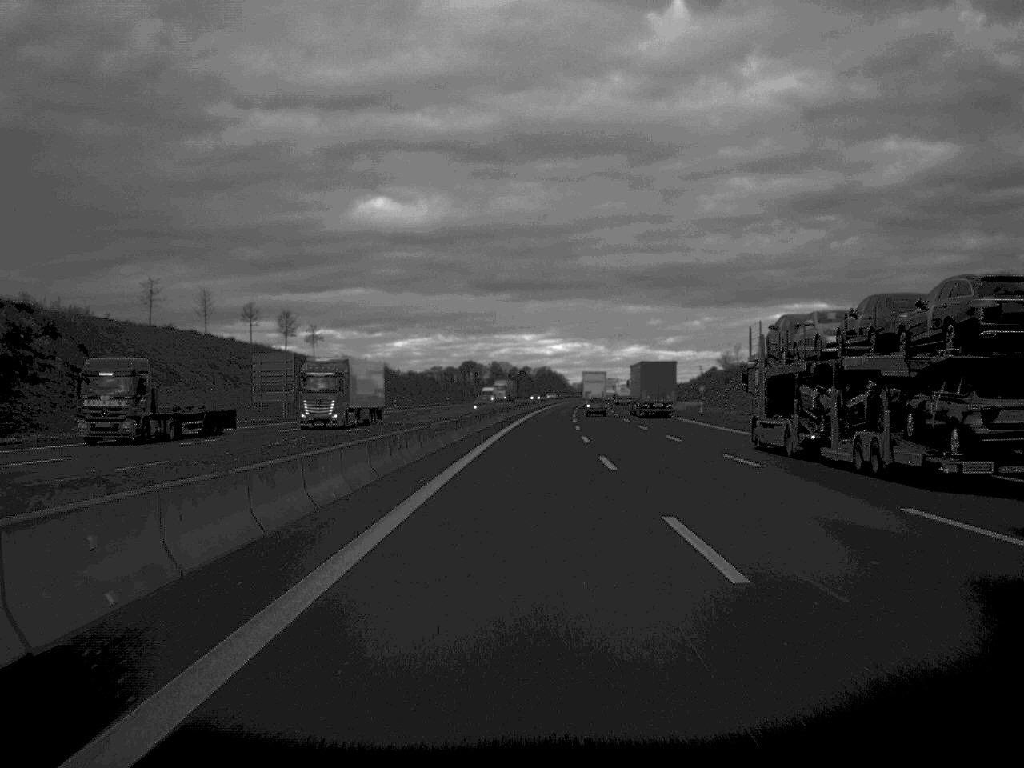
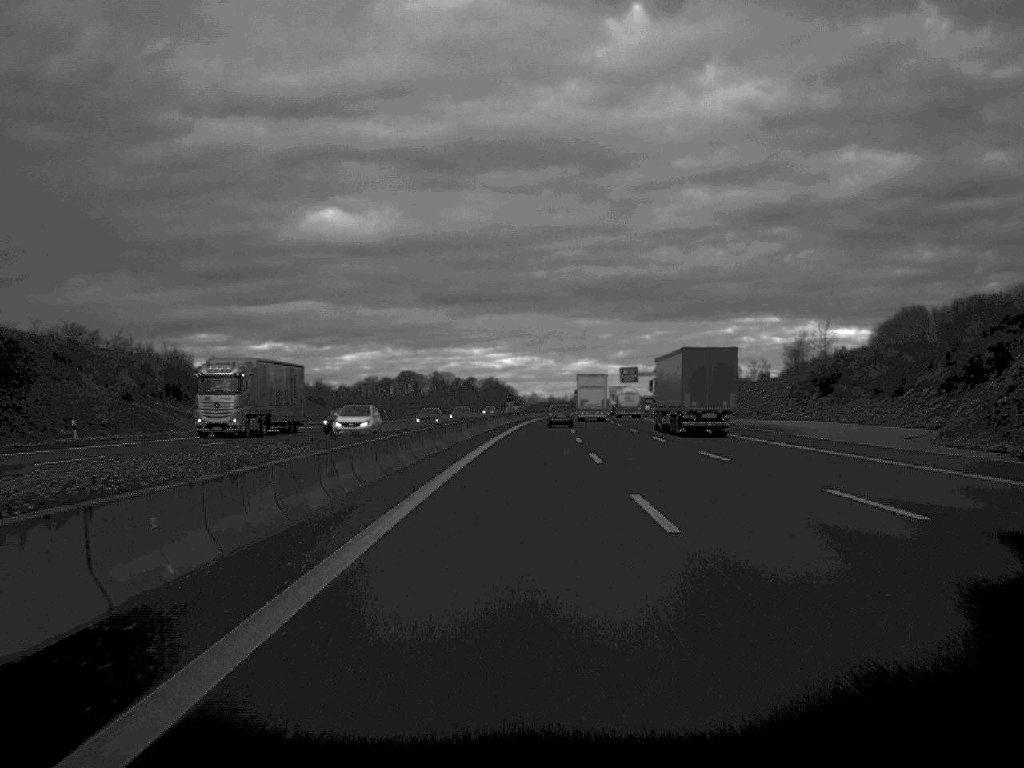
(+2.0, +103.0) m; +2°
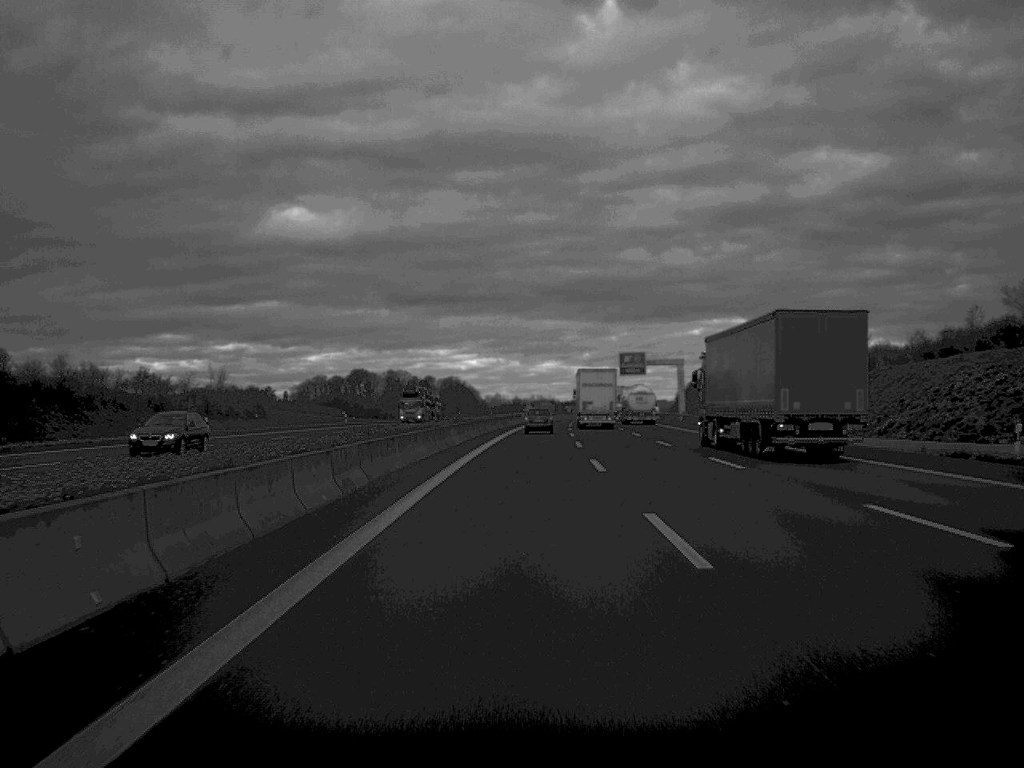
(+1.0, +75.2) m; +2°
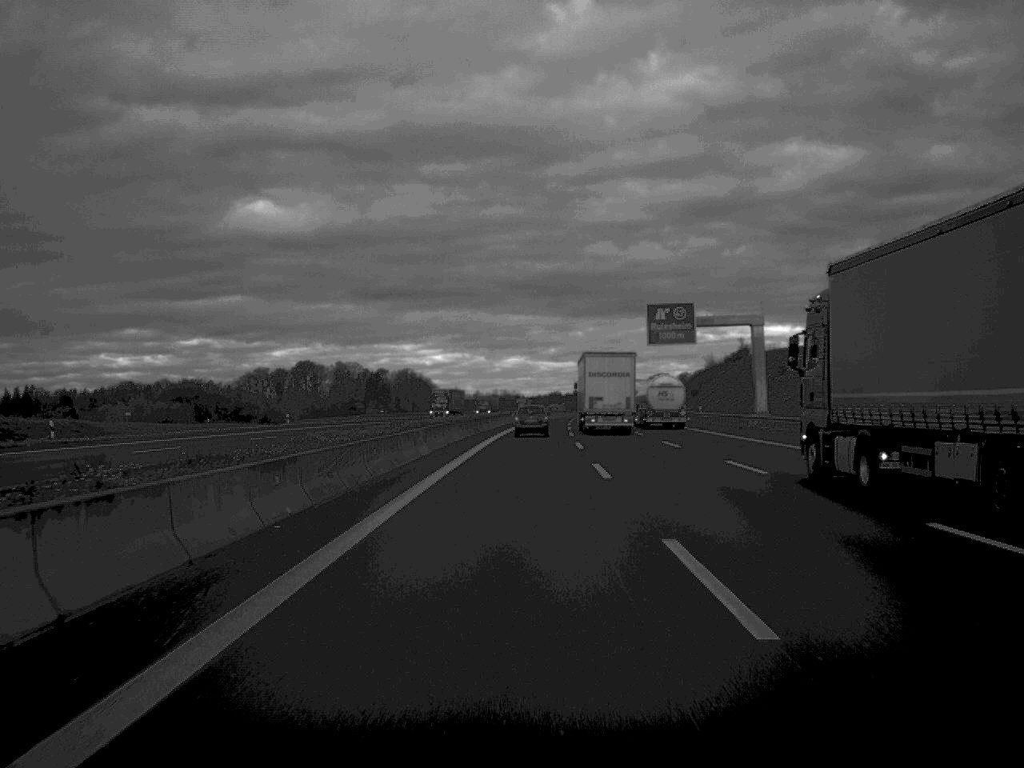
(+1.0, +75.9) m; +2°
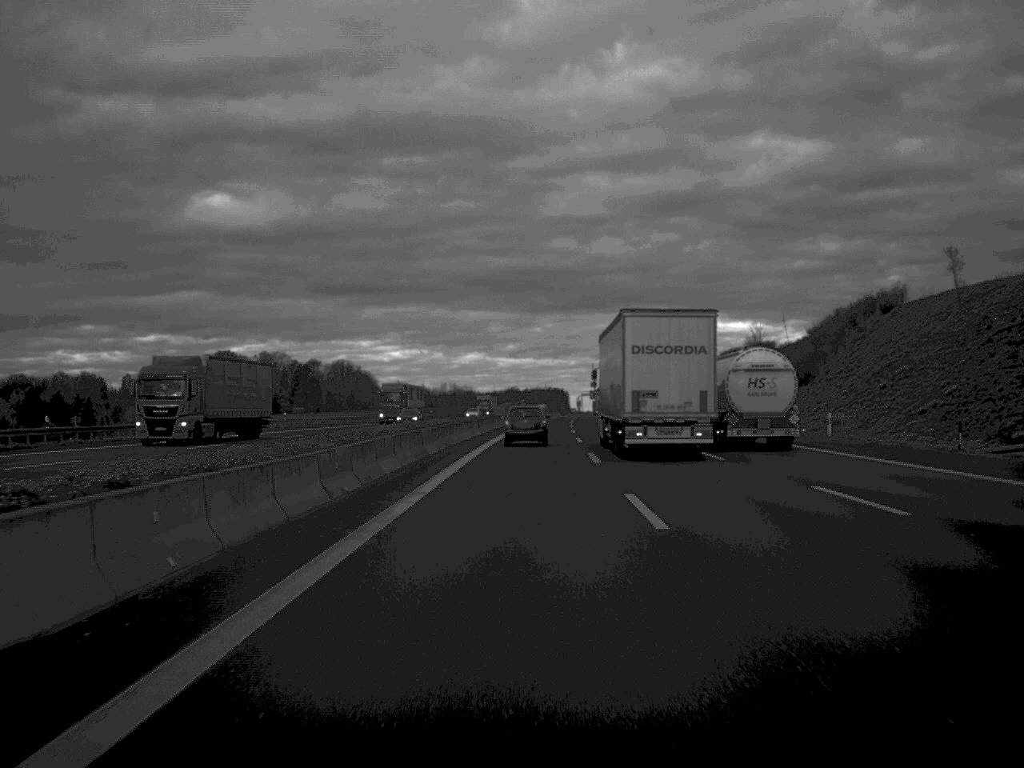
(+1.7, +100.0) m; +2°
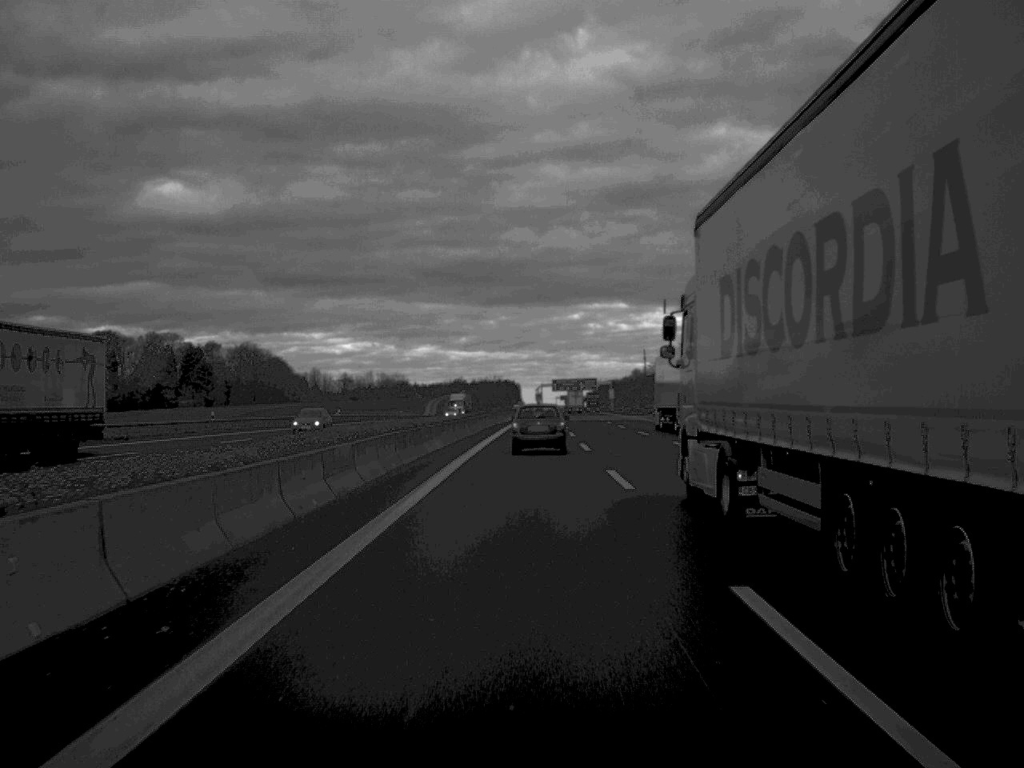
(+2.4, +118.7) m; +2°
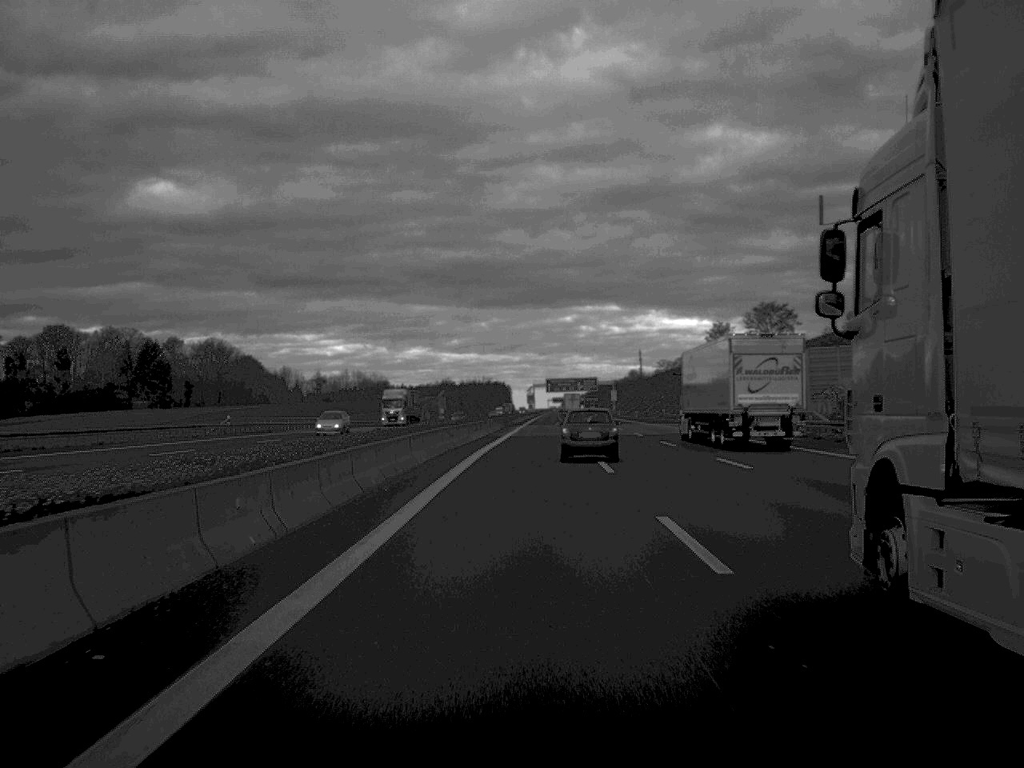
(+0.2, +46.3) m; 0°
